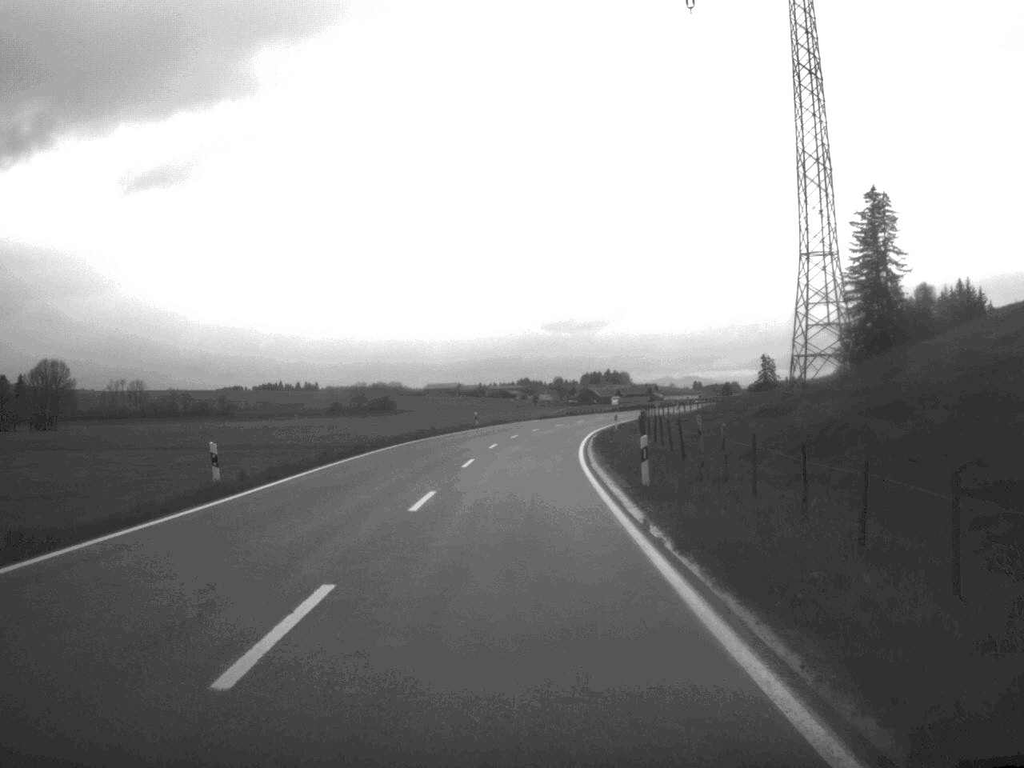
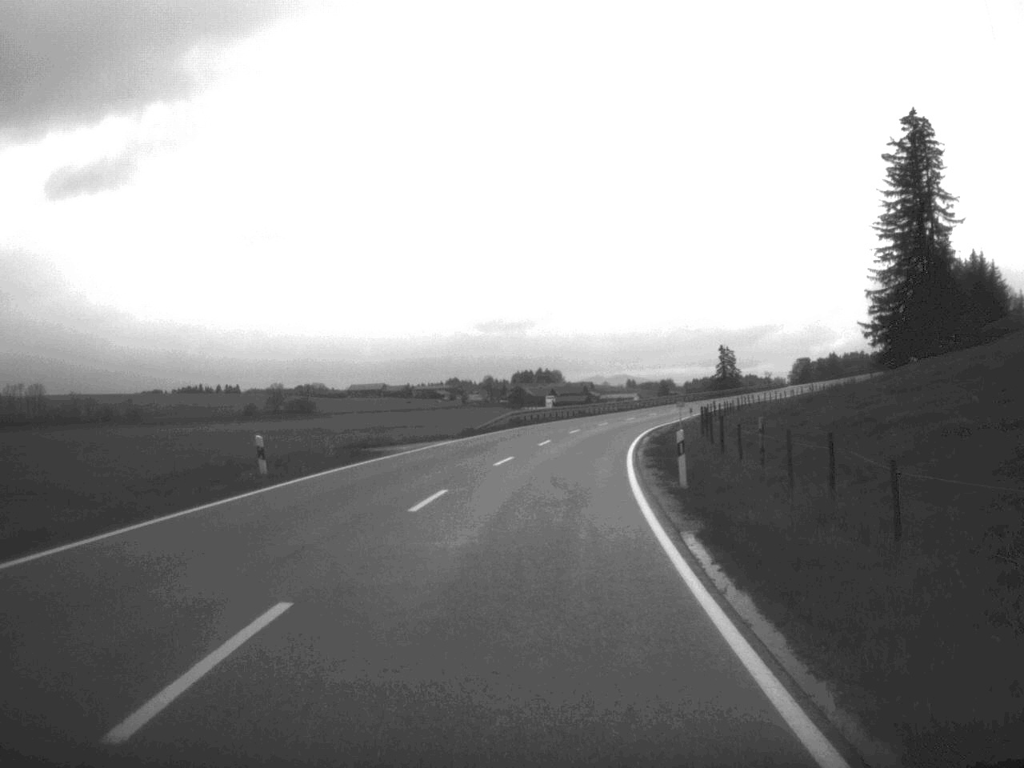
(+0.9, +48.7) m; +3°
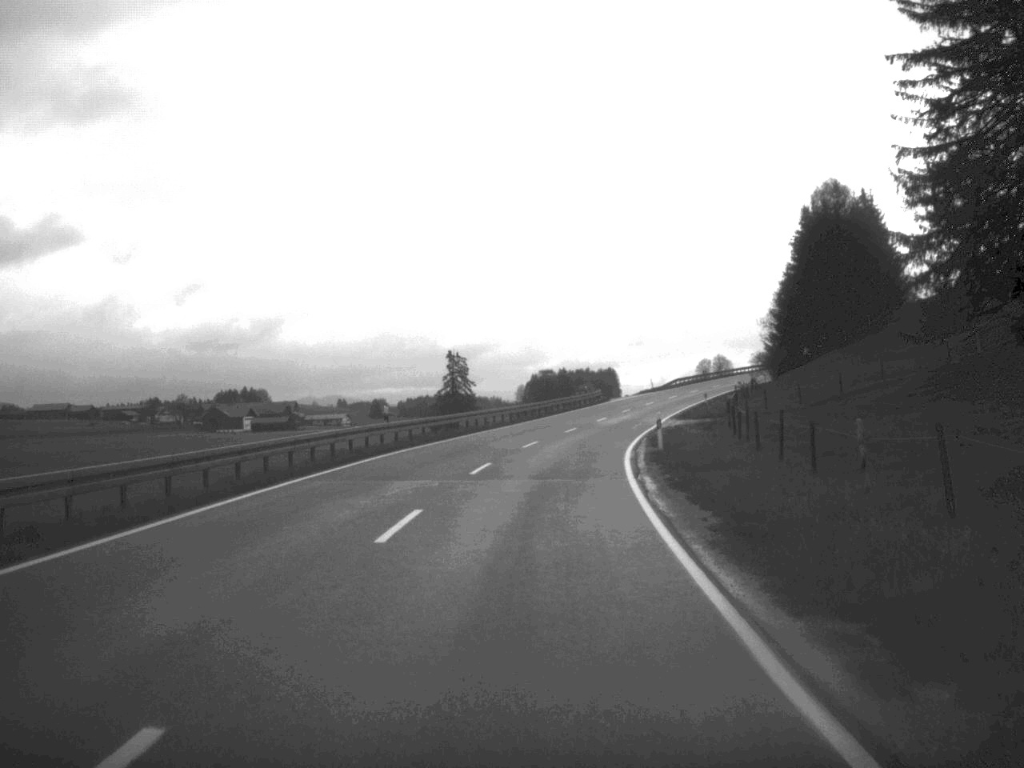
(+9.5, +84.4) m; +13°
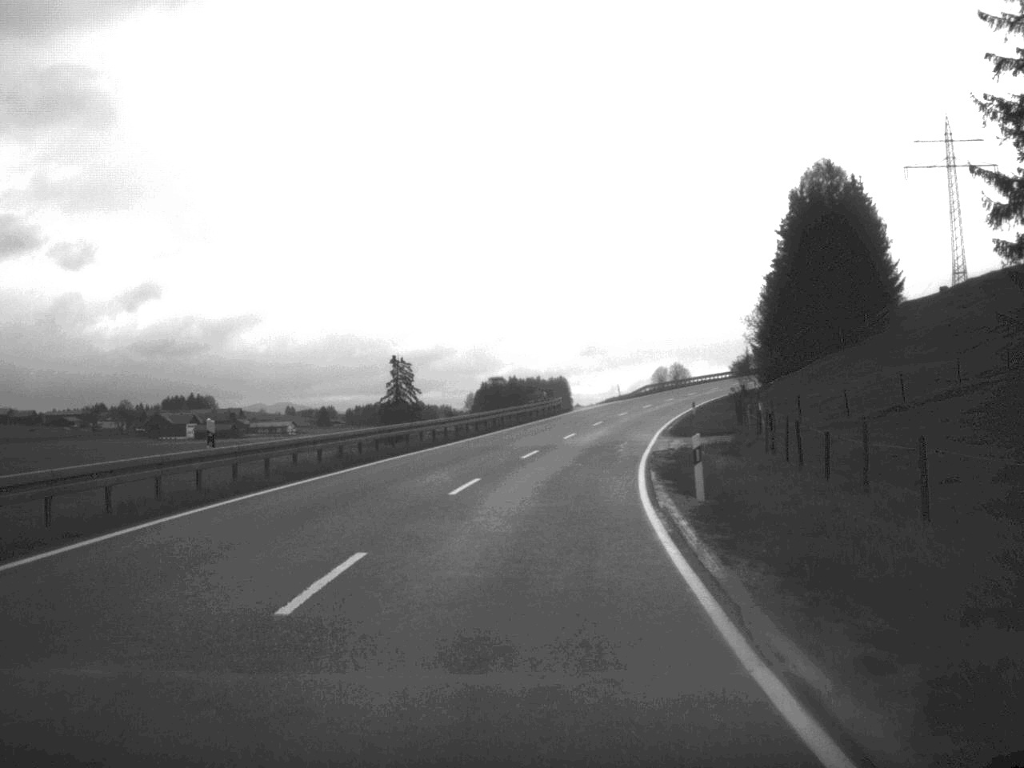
(+0.3, +16.2) m; +2°
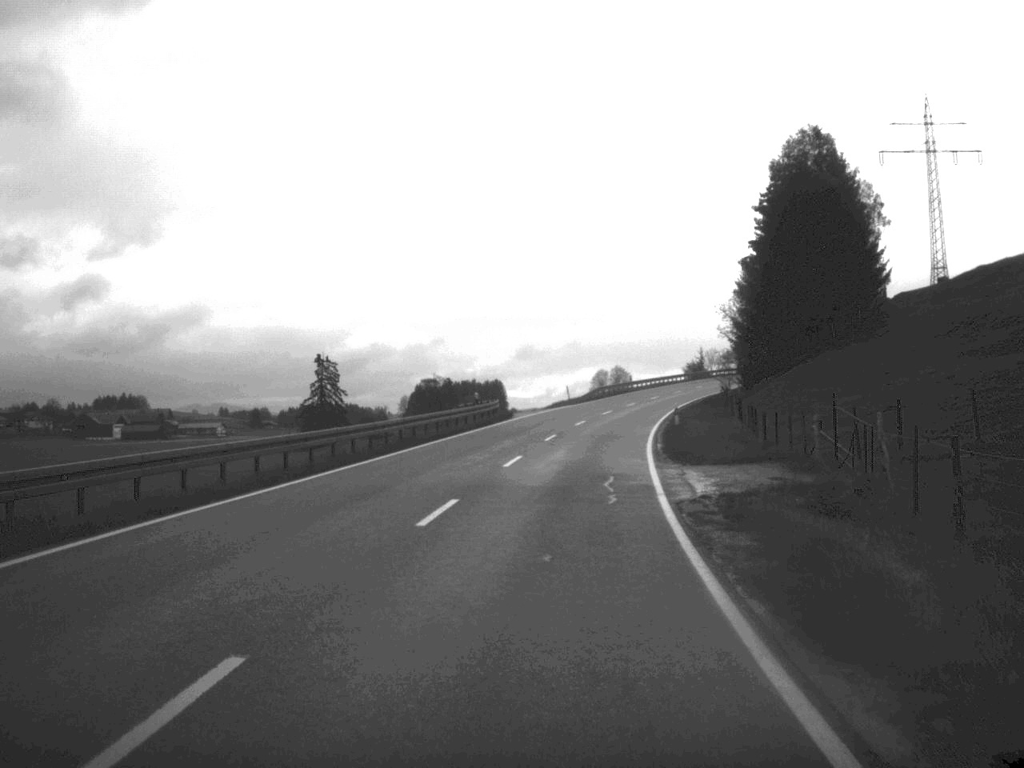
(+0.4, +16.9) m; +3°
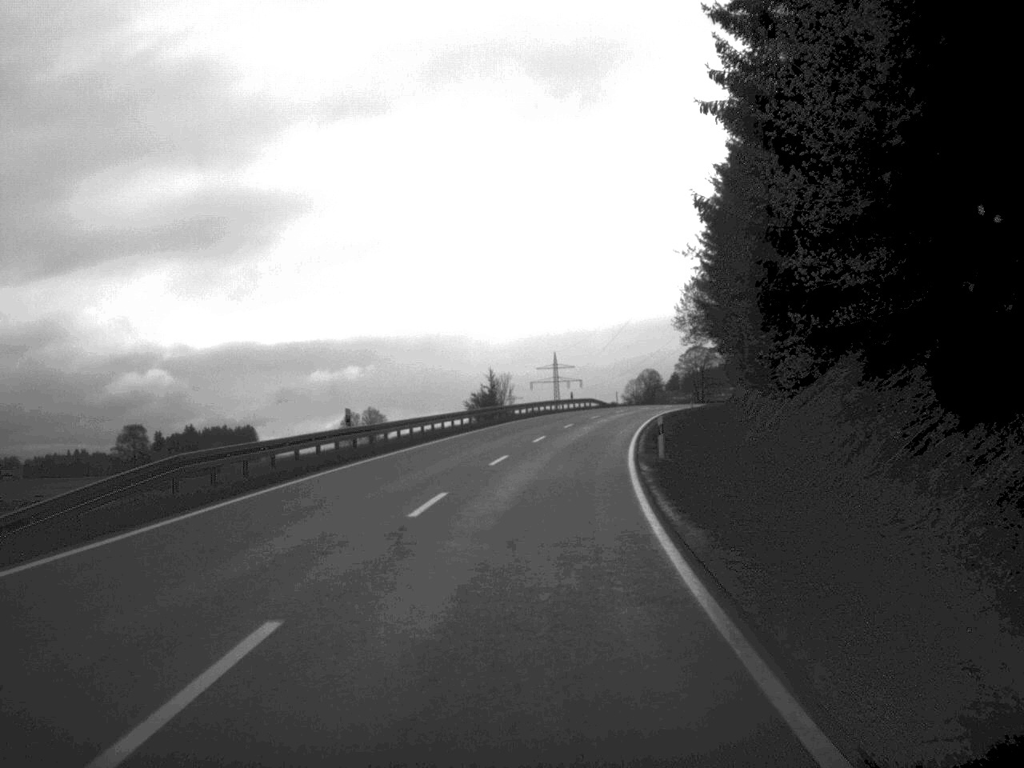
(+6.5, +68.0) m; +11°
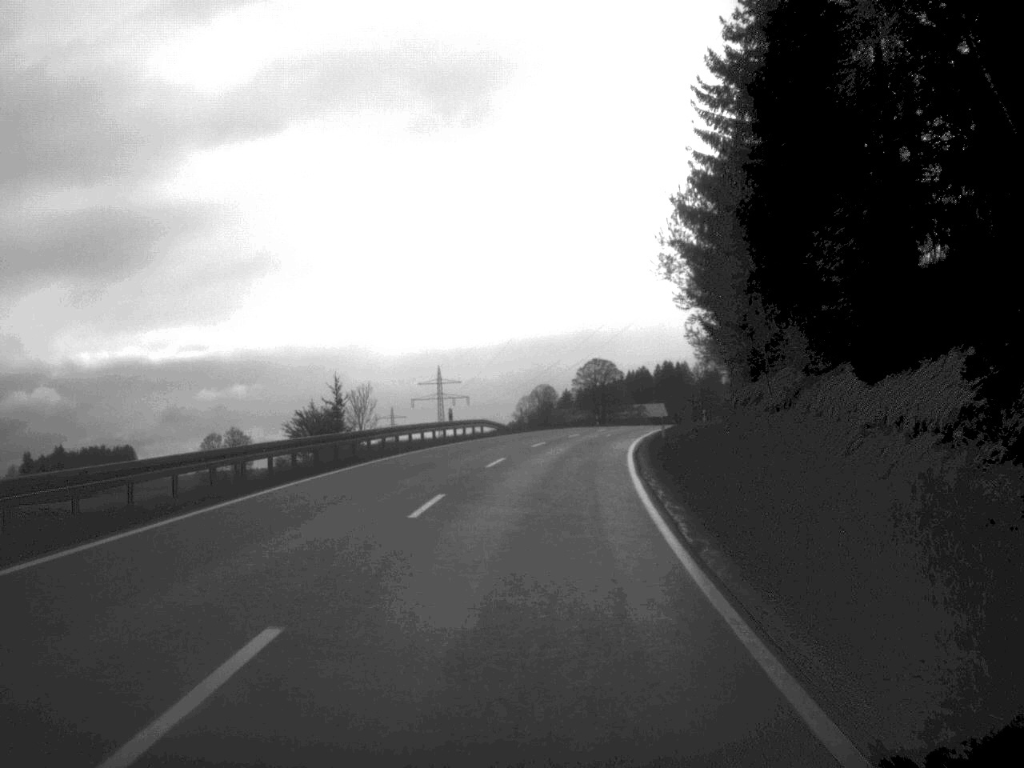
(+1.5, +35.1) m; +5°
